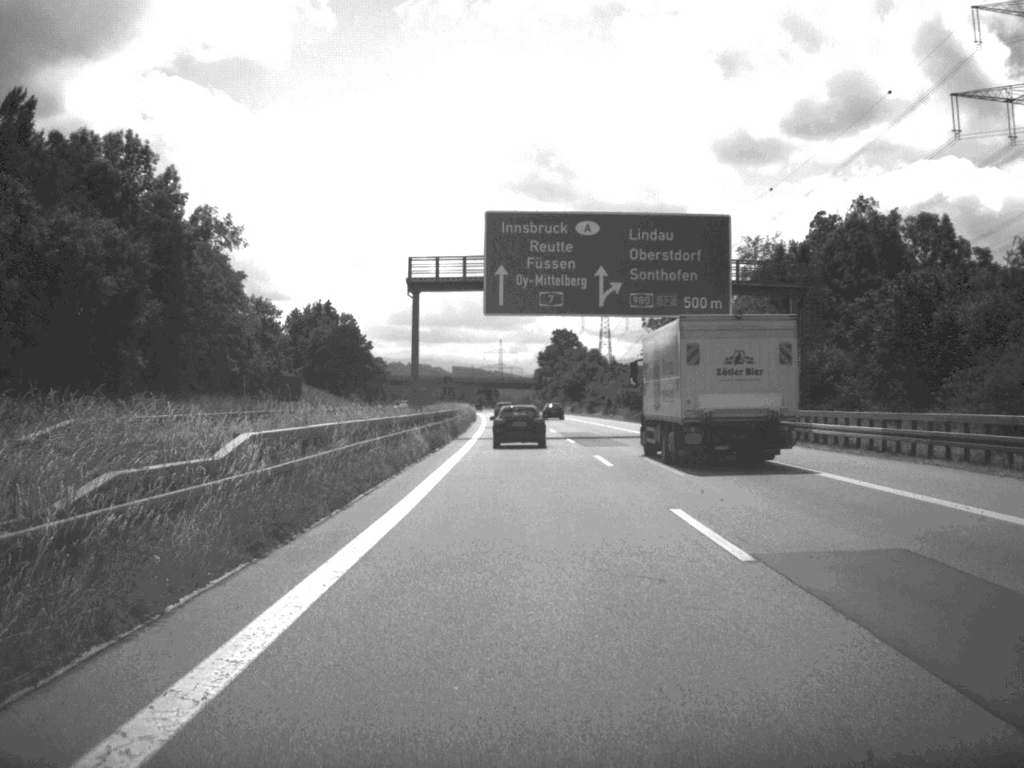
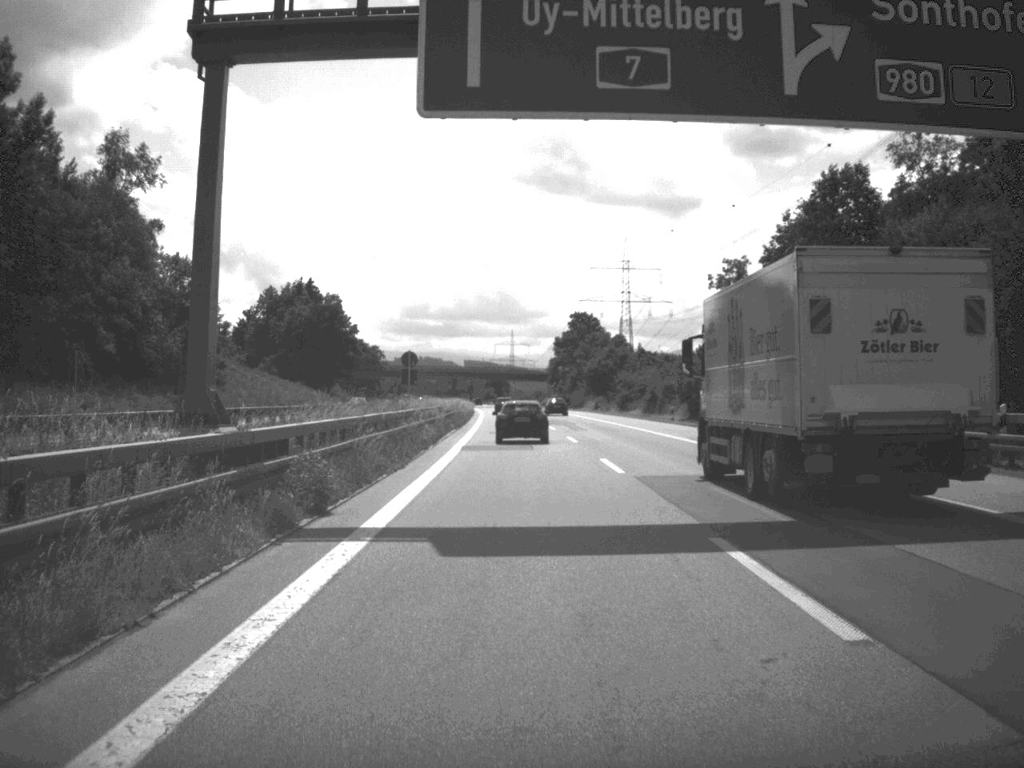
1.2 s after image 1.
(-0.2, +39.7) m; -1°
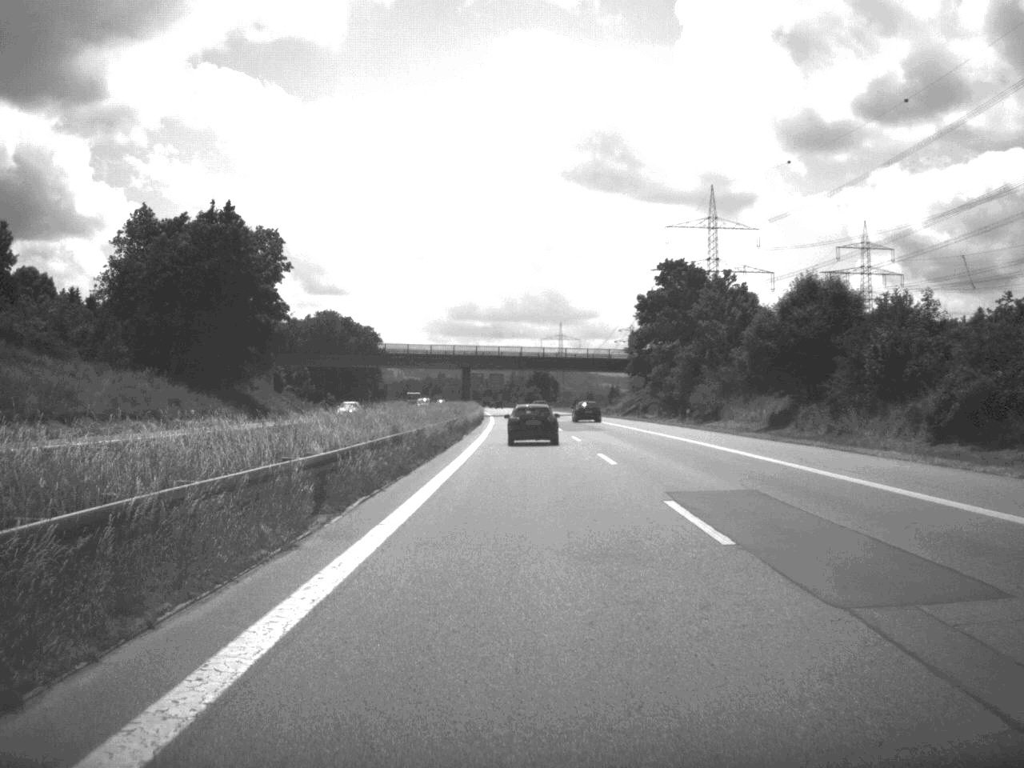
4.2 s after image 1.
(-2.0, +100.9) m; -2°
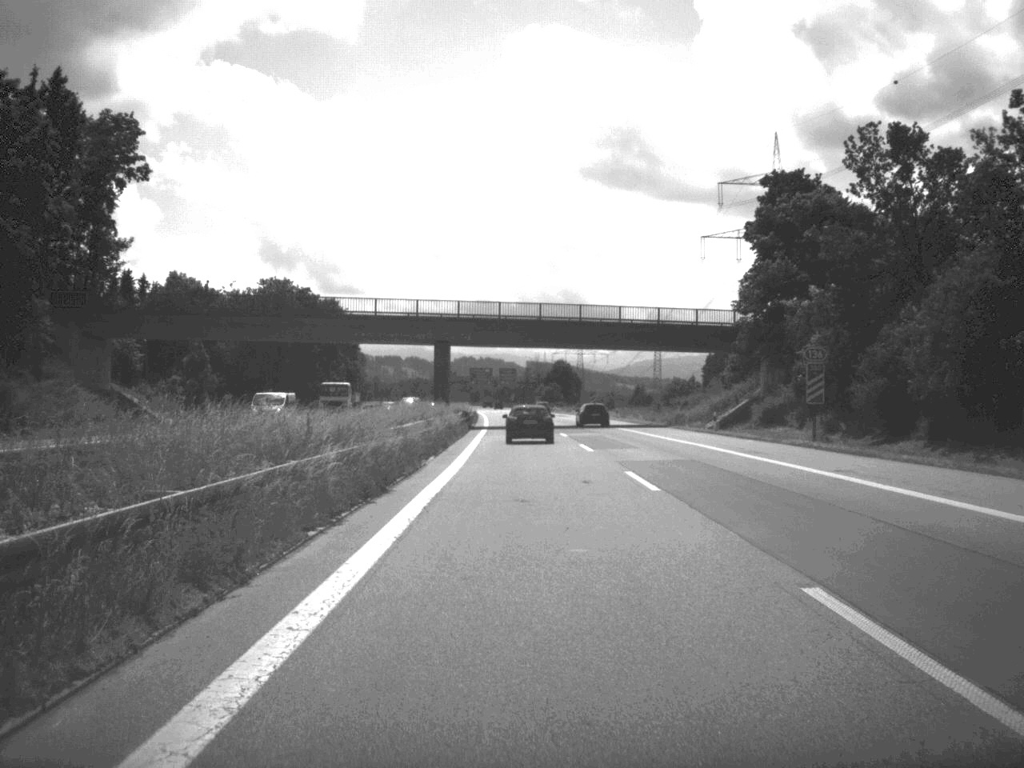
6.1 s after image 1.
(-0.5, +62.3) m; -1°
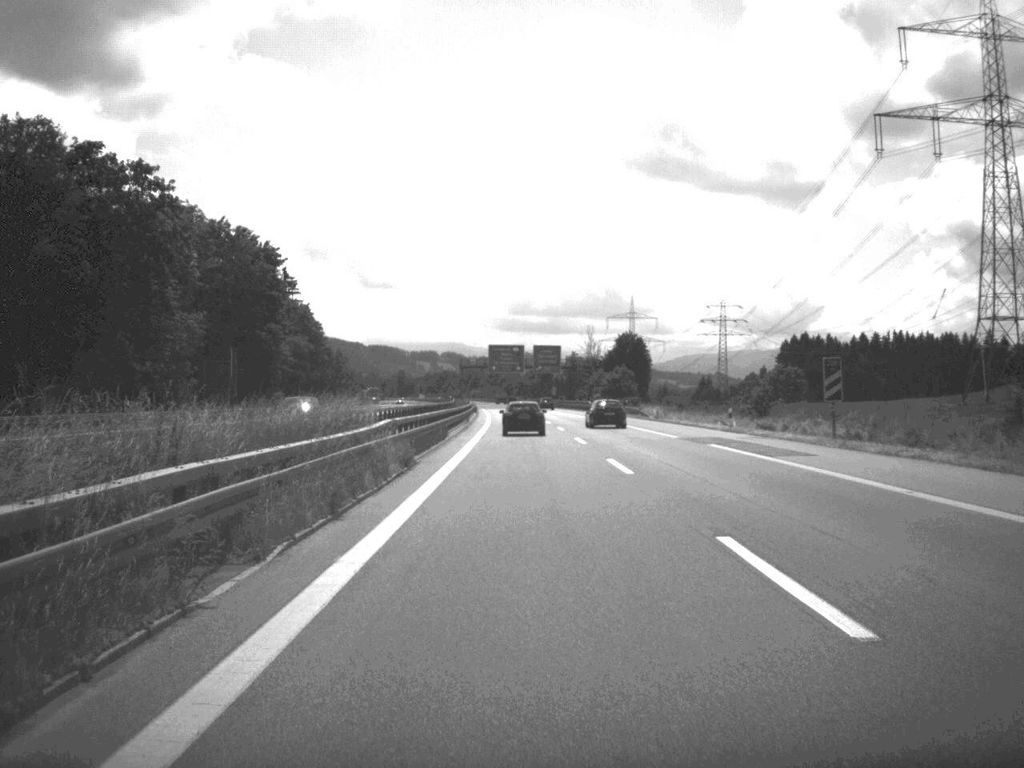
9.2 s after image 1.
(-1.7, +102.1) m; -2°
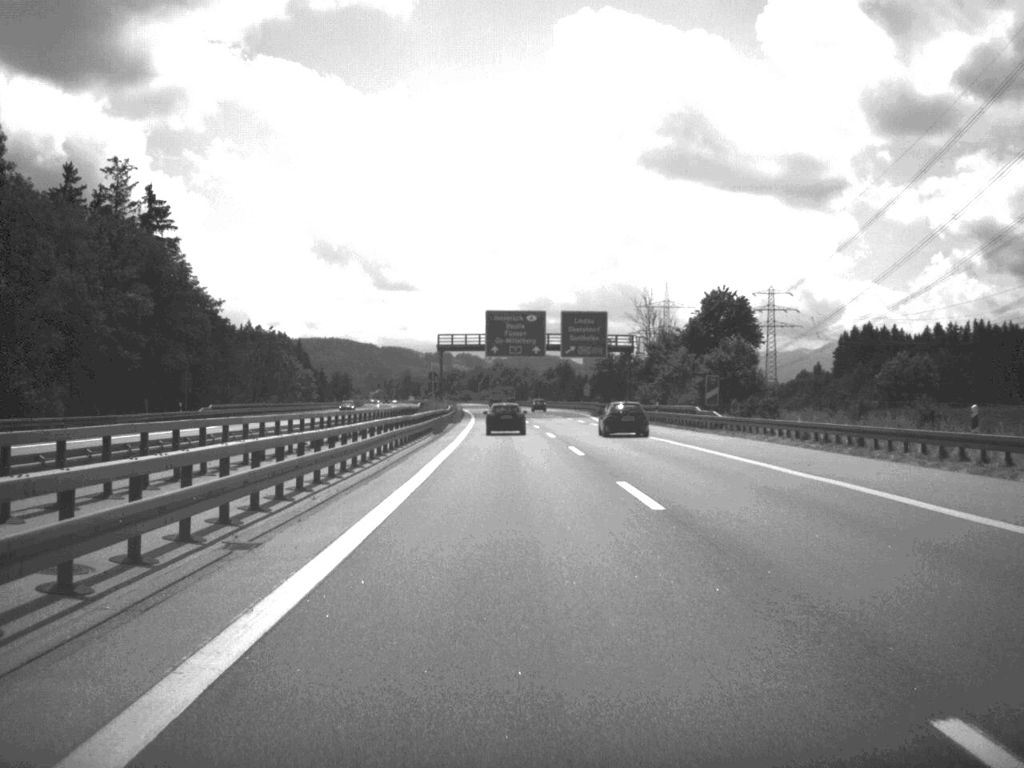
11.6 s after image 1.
(-0.7, +78.9) m; -1°
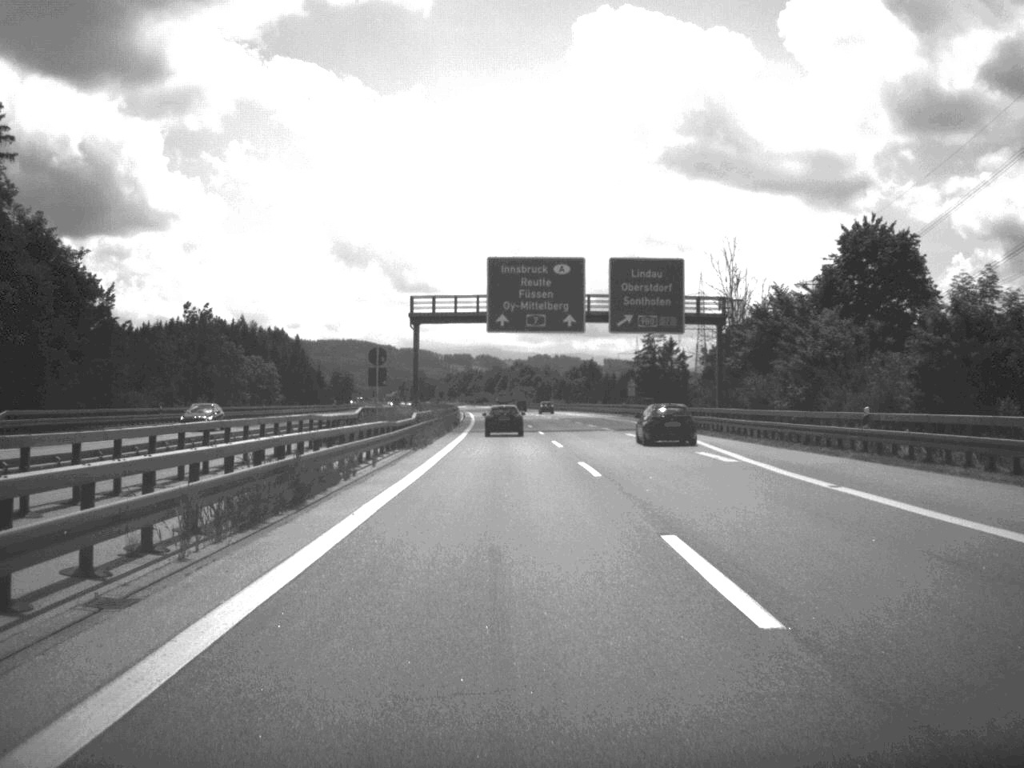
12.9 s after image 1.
(-0.4, +44.3) m; -1°
